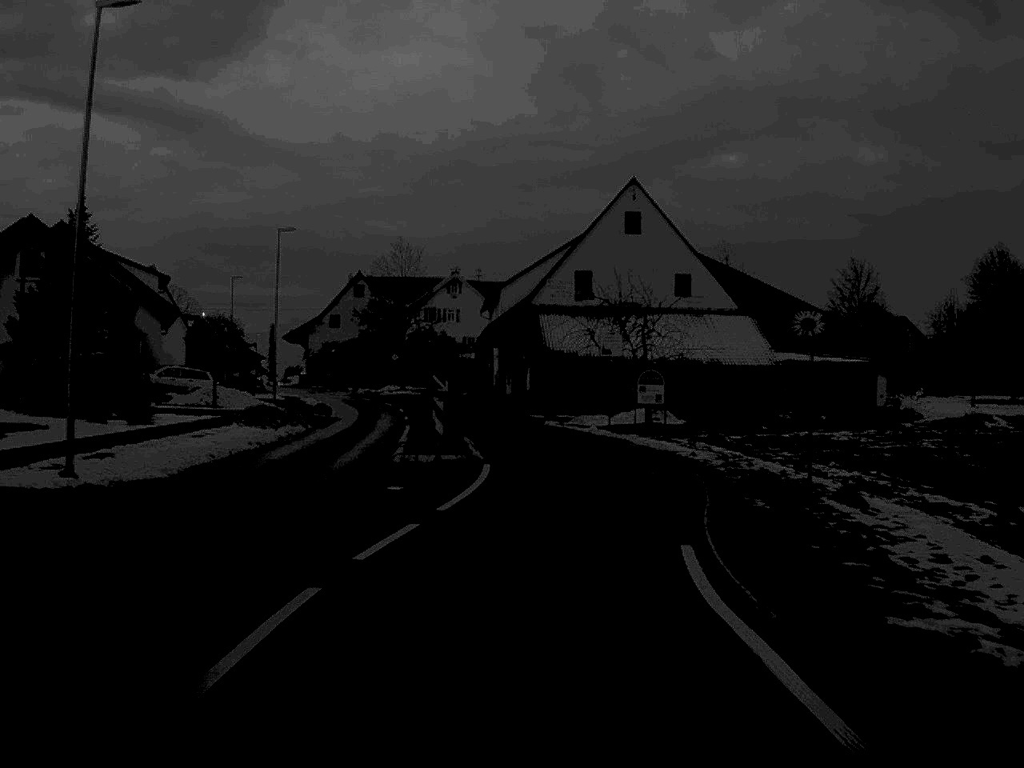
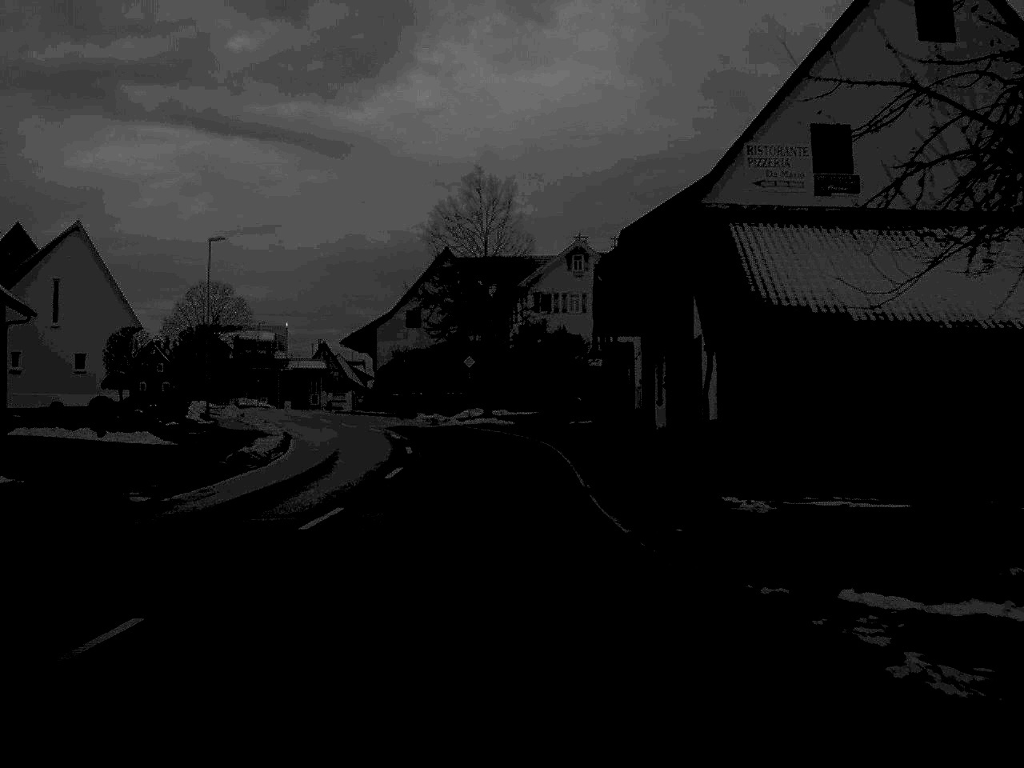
(-0.5, +37.8) m; -7°
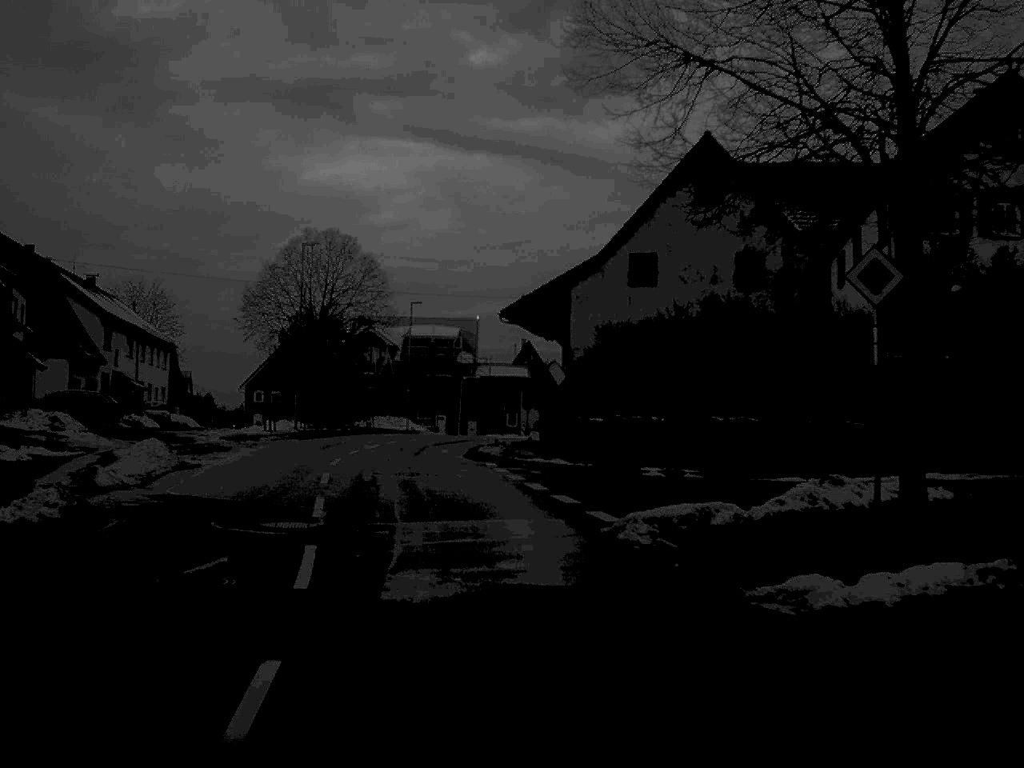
(-3.0, +43.8) m; -11°
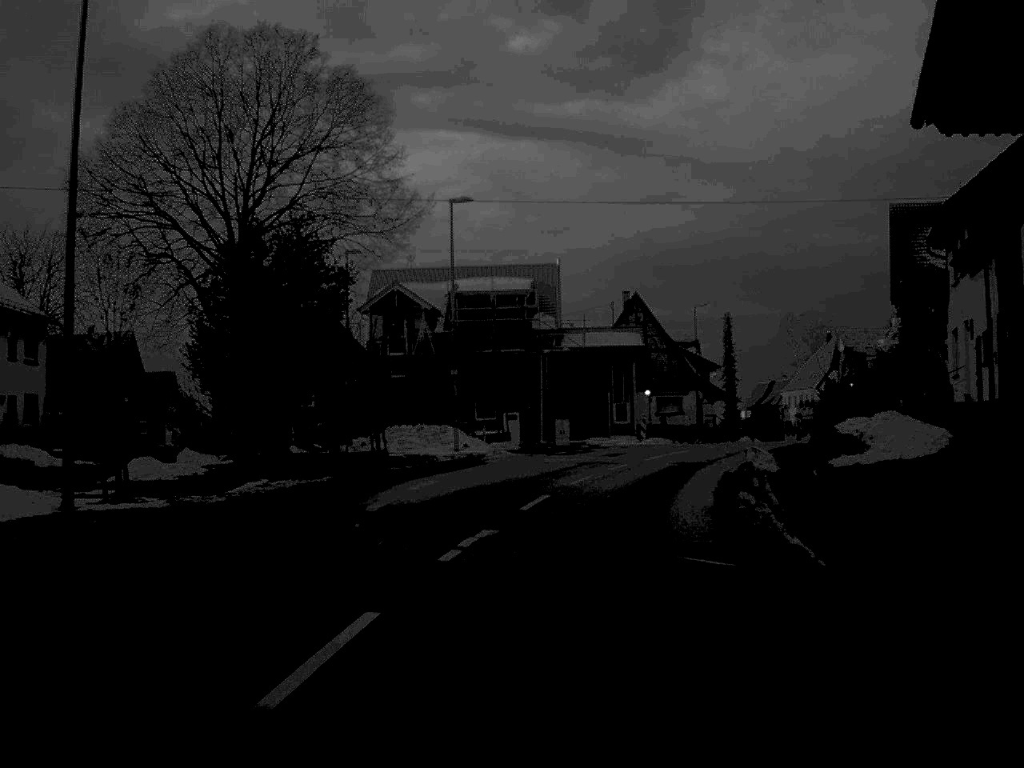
(-3.1, +40.3) m; -2°
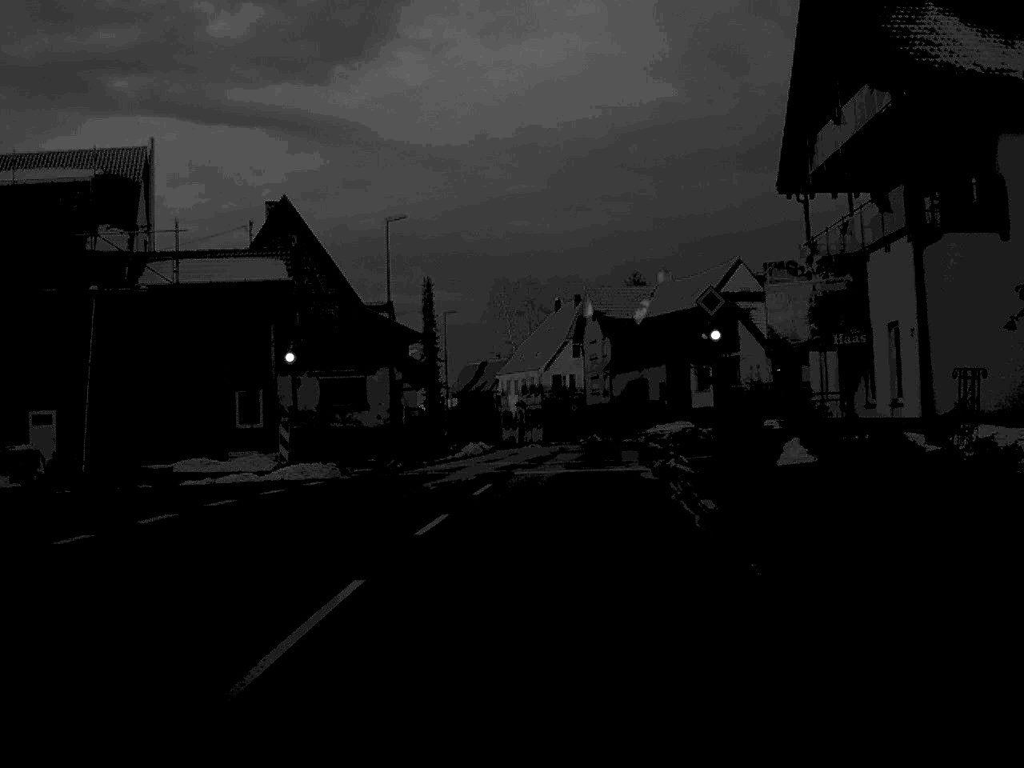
(+4.1, +34.3) m; +14°
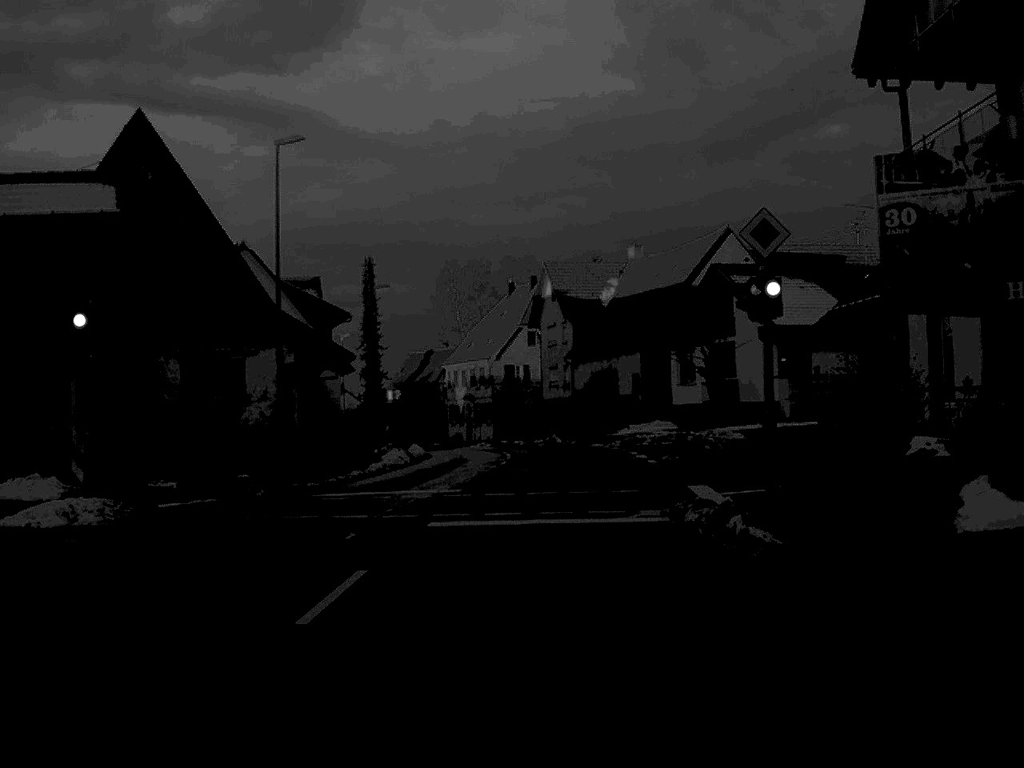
(+0.3, +12.7) m; +2°
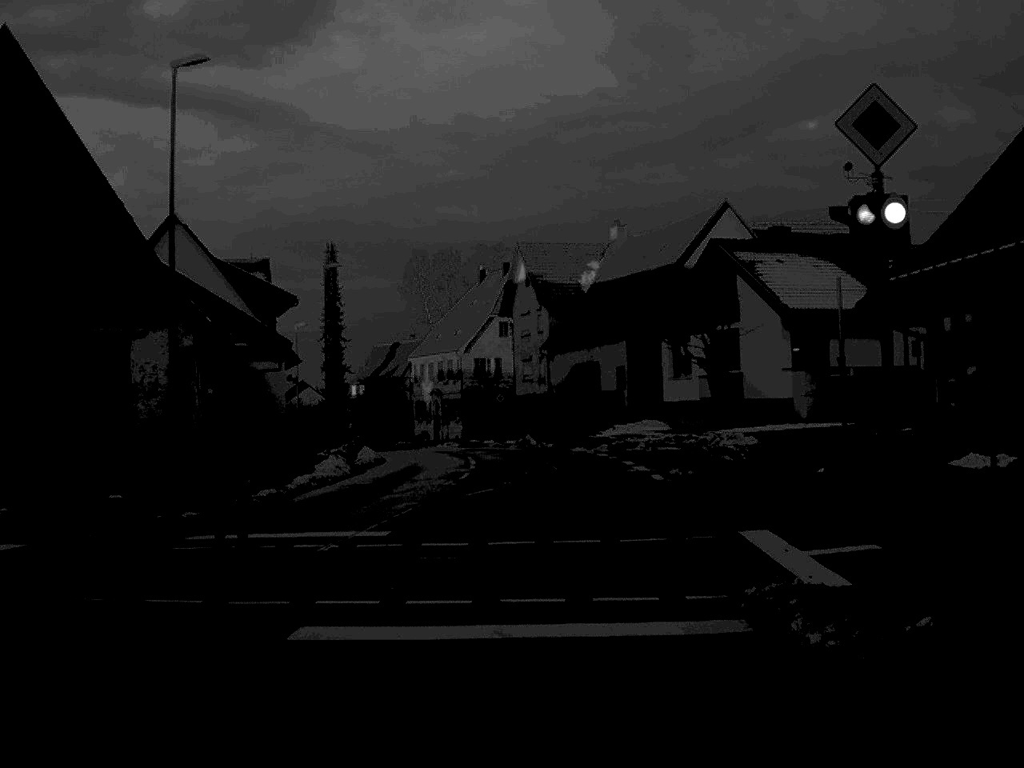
(+0.1, +7.6) m; +1°
